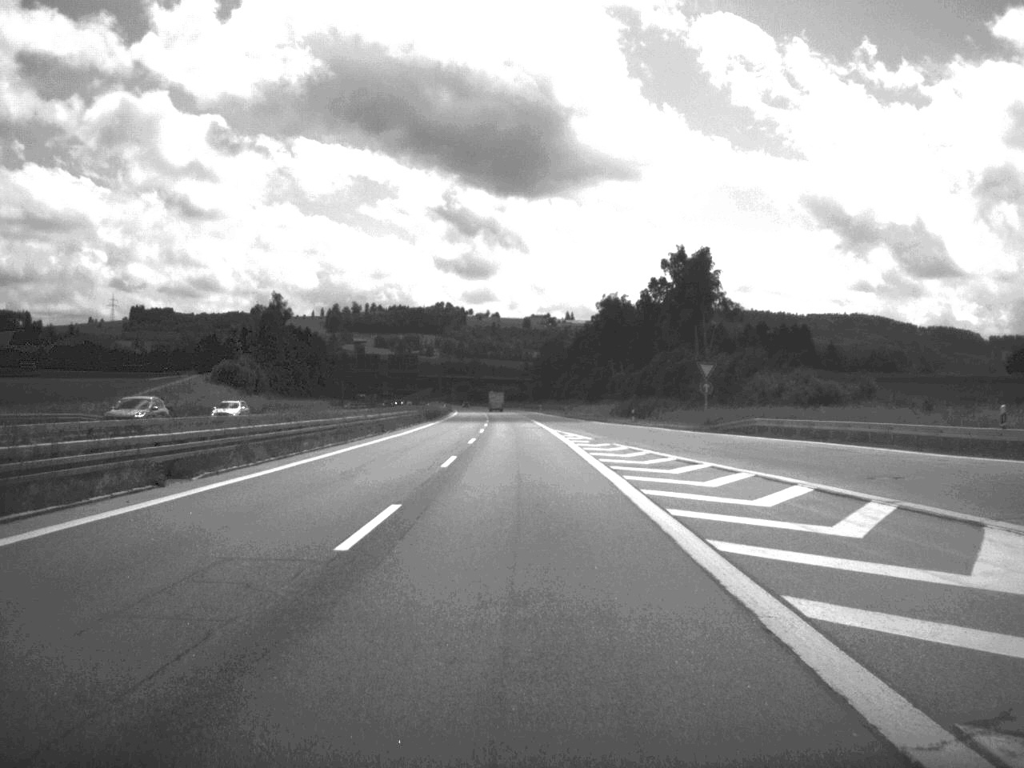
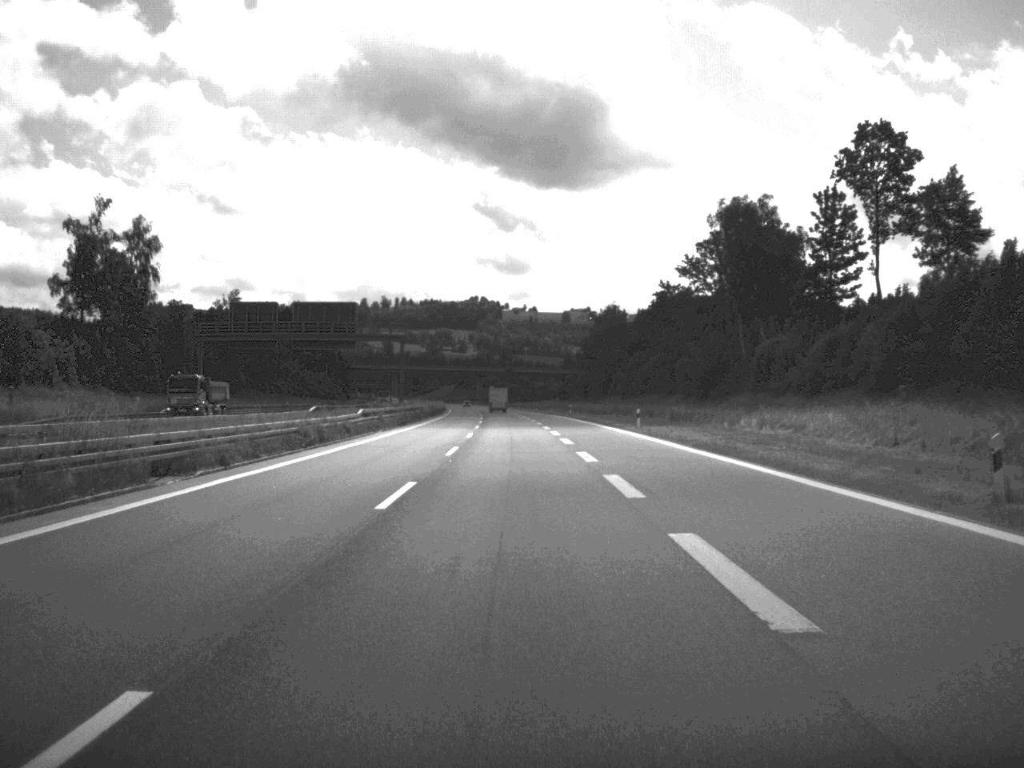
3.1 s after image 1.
(-1.8, +119.6) m; -2°
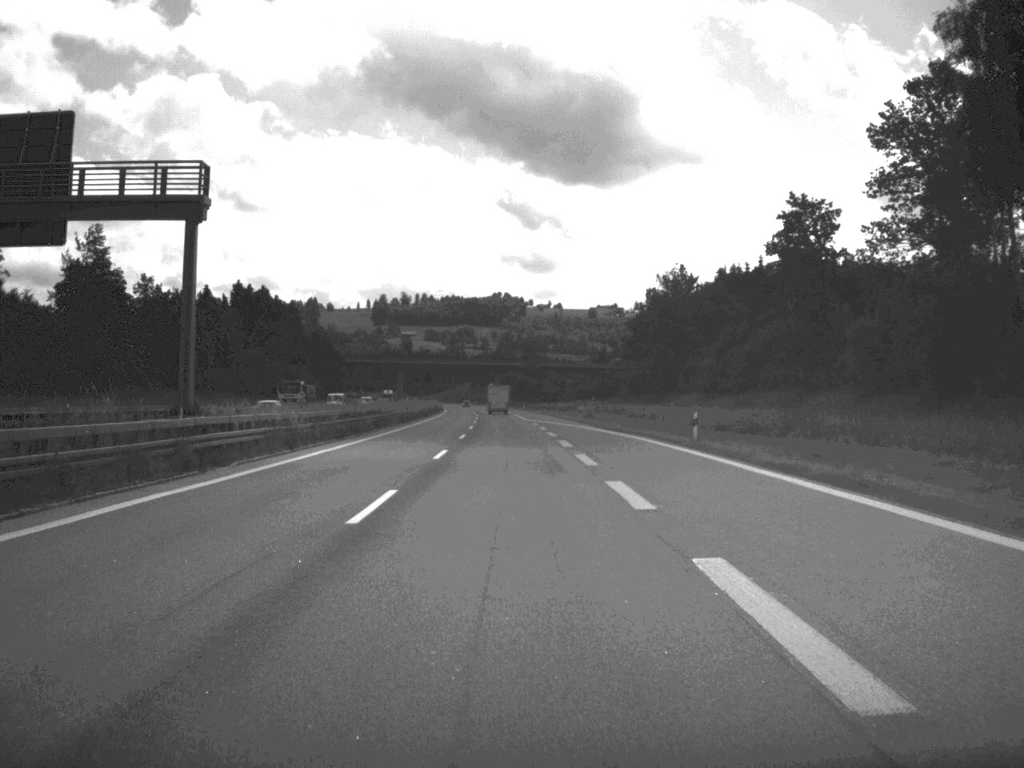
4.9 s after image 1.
(-0.8, +73.6) m; -1°
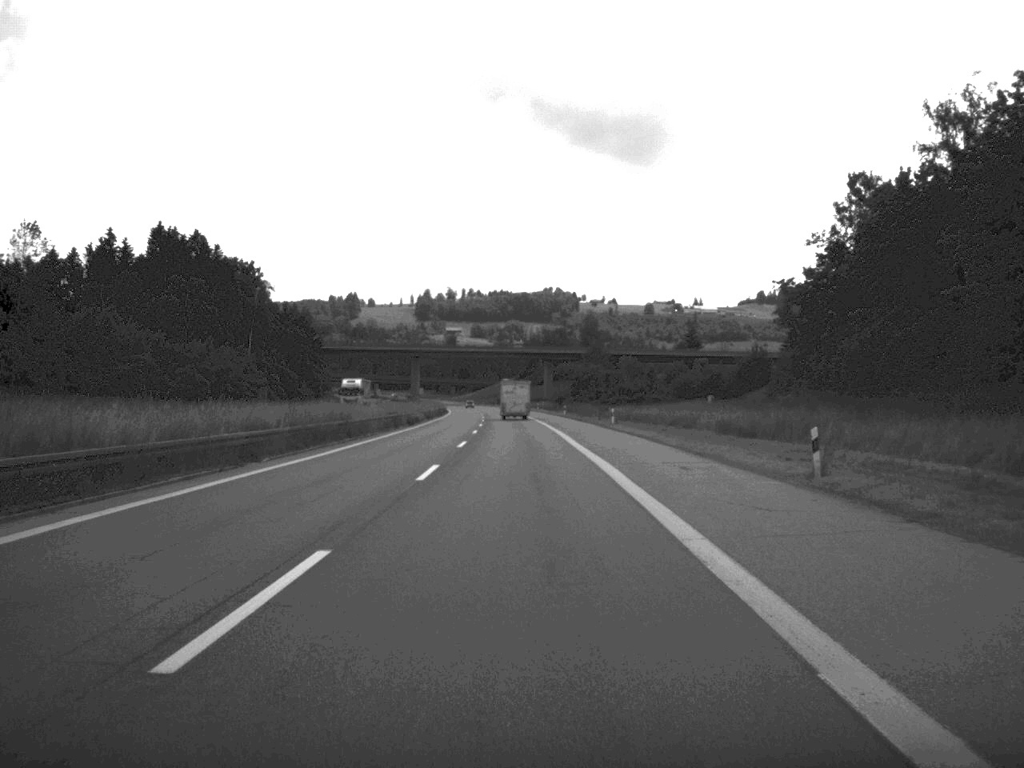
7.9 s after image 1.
(-2.6, +115.7) m; -3°
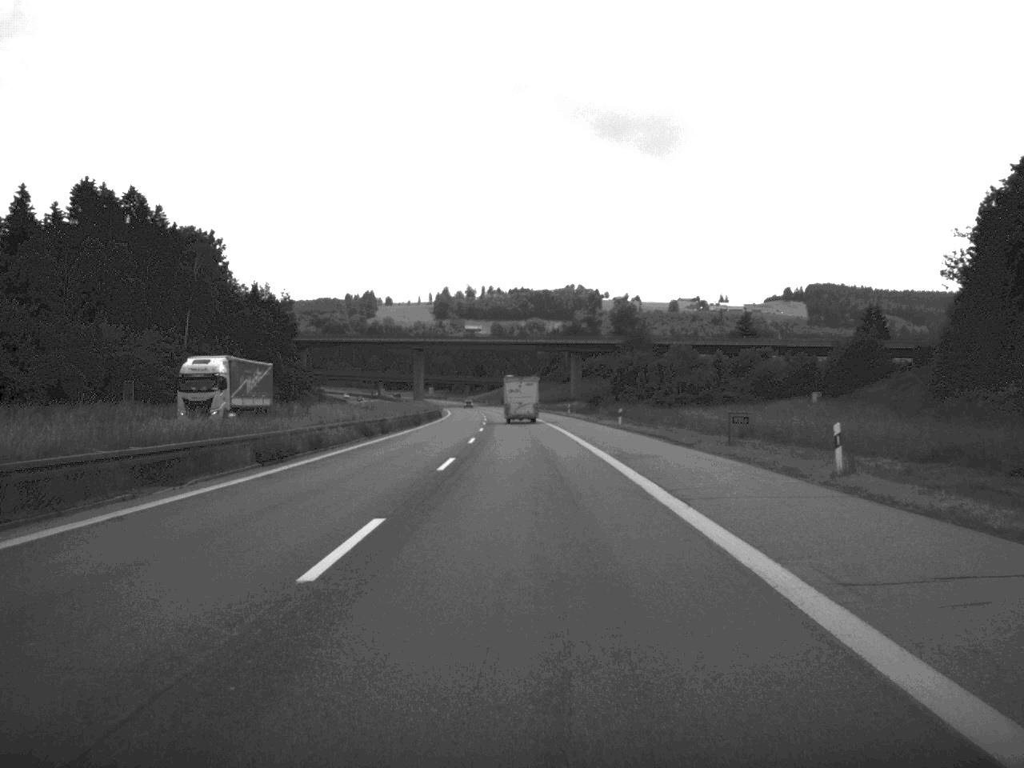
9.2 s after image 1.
(-0.5, +49.8) m; -1°
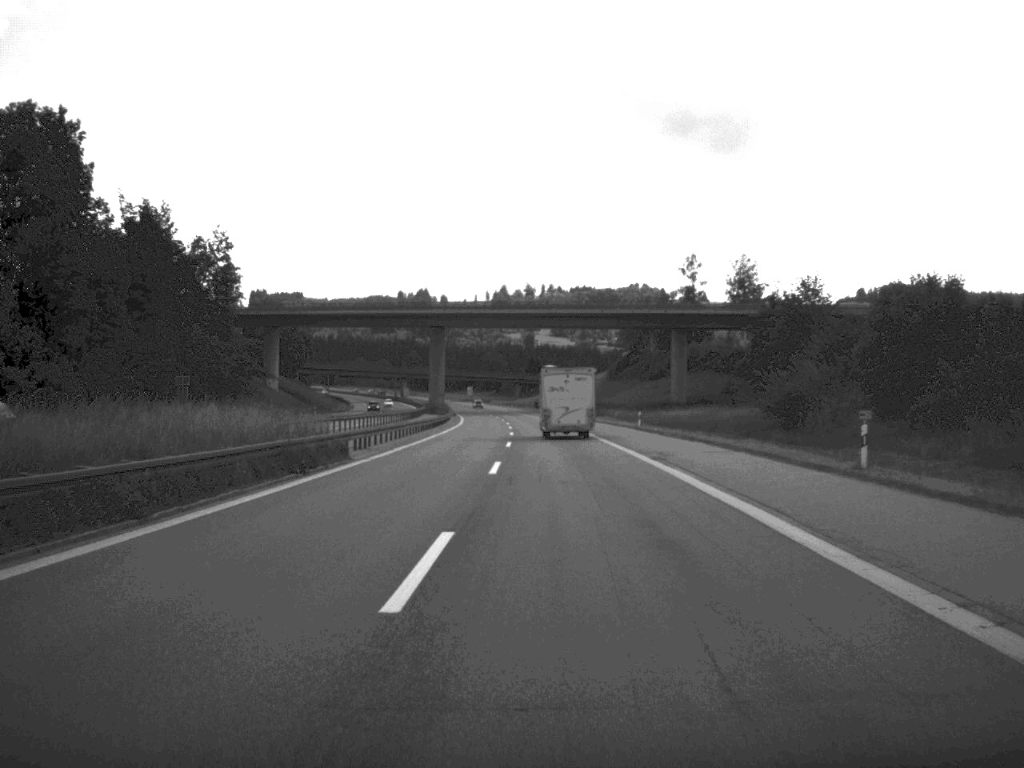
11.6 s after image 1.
(-2.0, +93.7) m; -3°
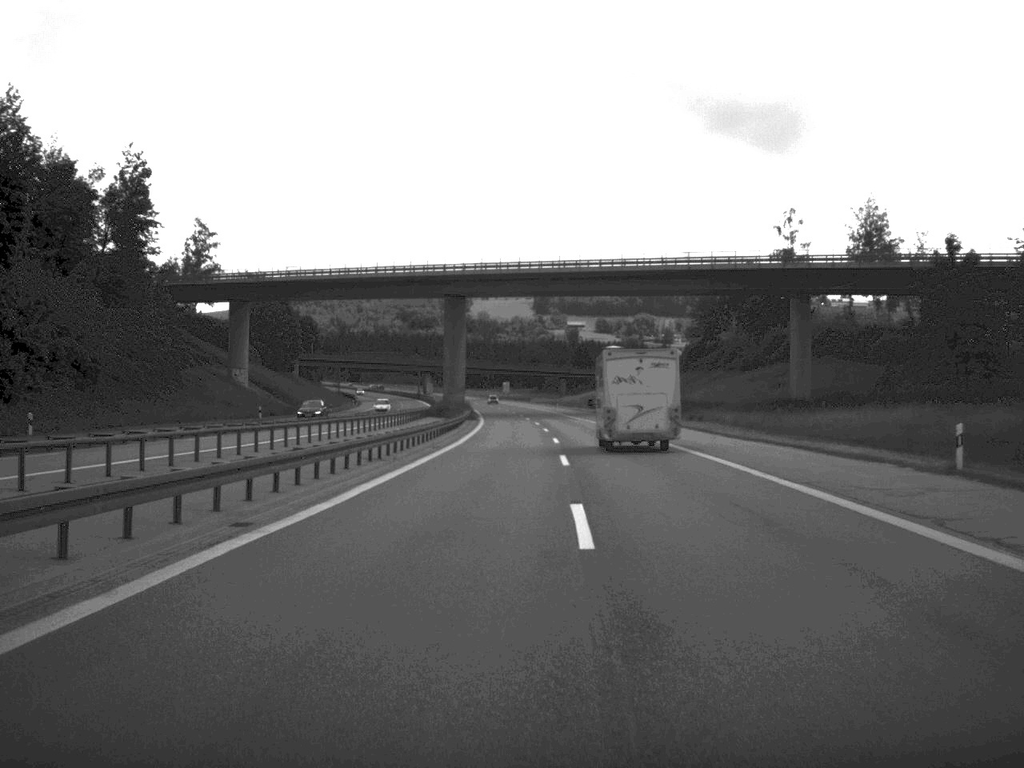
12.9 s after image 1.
(-1.0, +51.2) m; -2°
